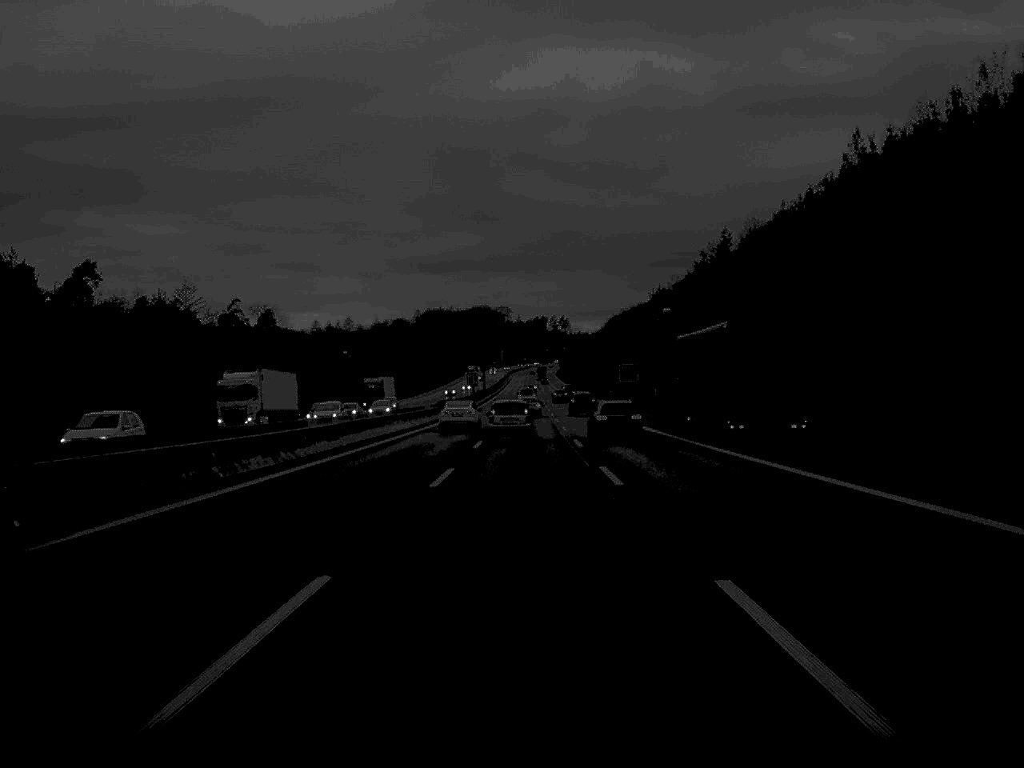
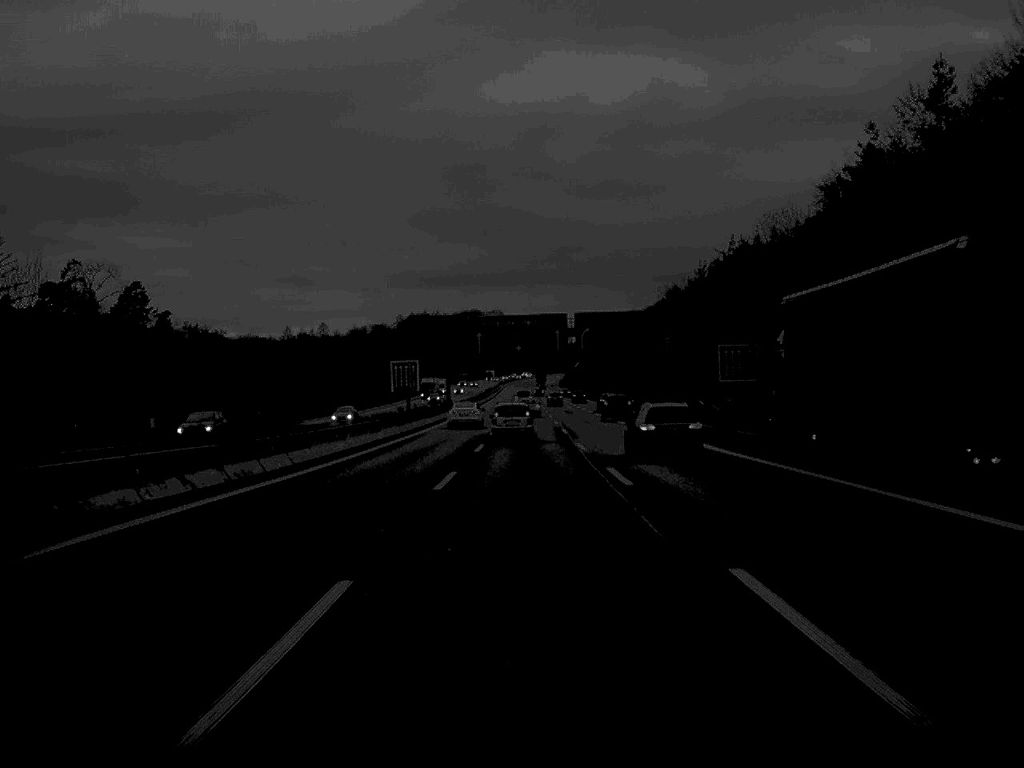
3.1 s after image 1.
(+0.1, +89.2) m; 0°
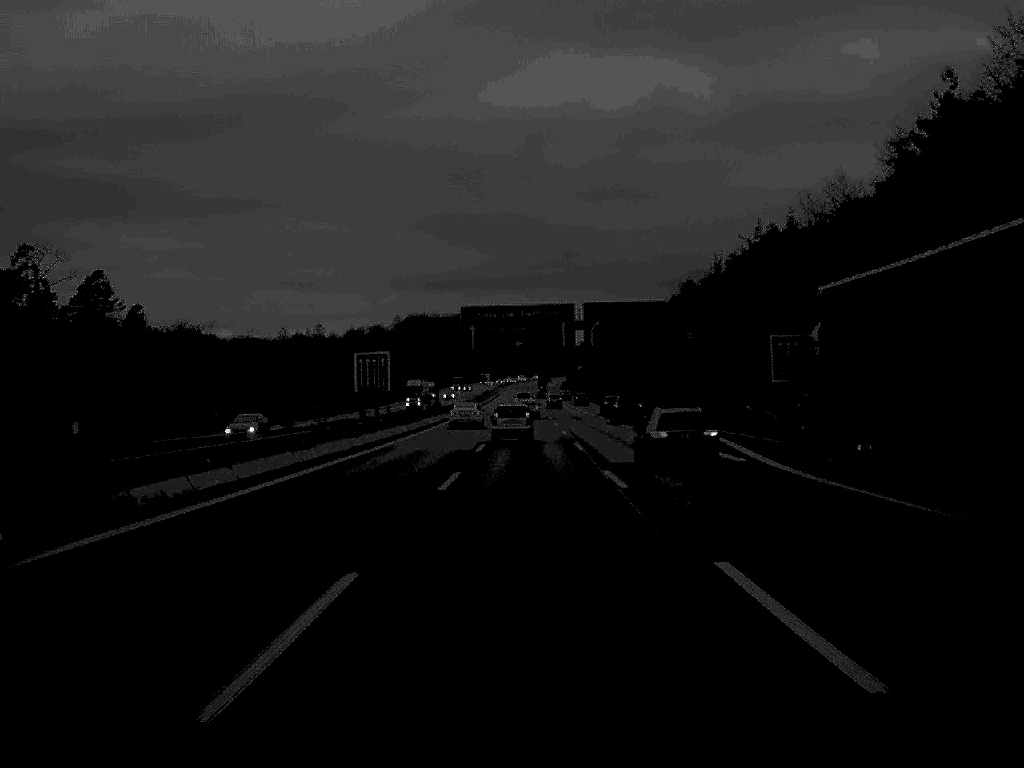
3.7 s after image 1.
(0.0, +16.8) m; 0°
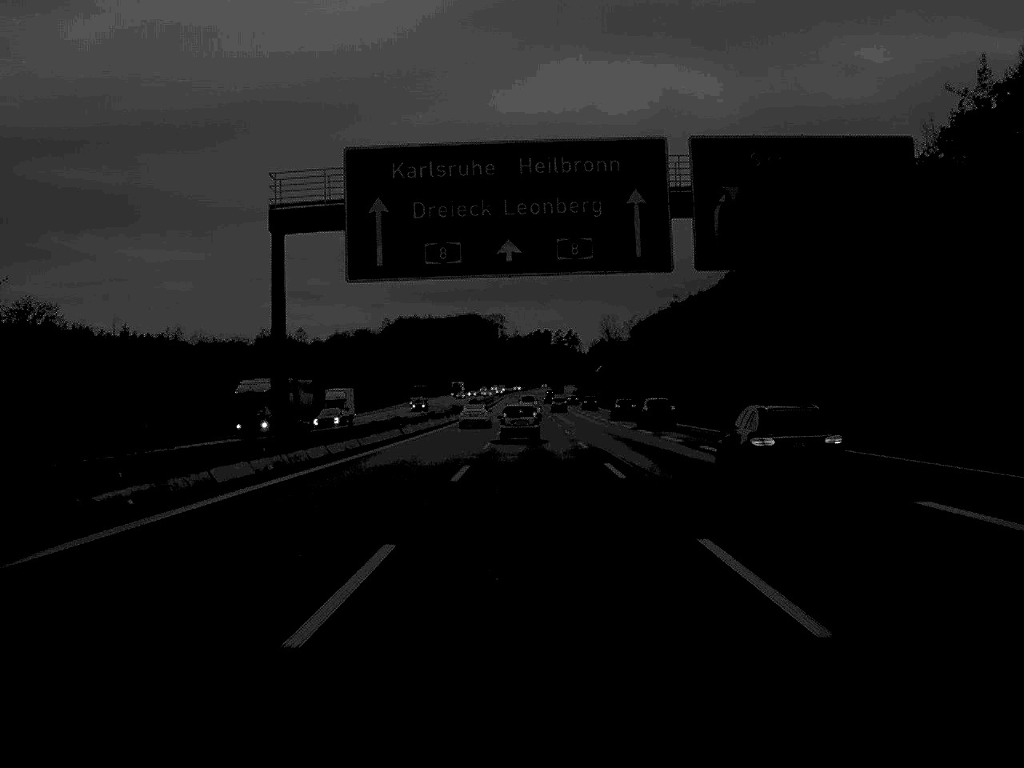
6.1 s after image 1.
(-0.1, +69.0) m; 0°
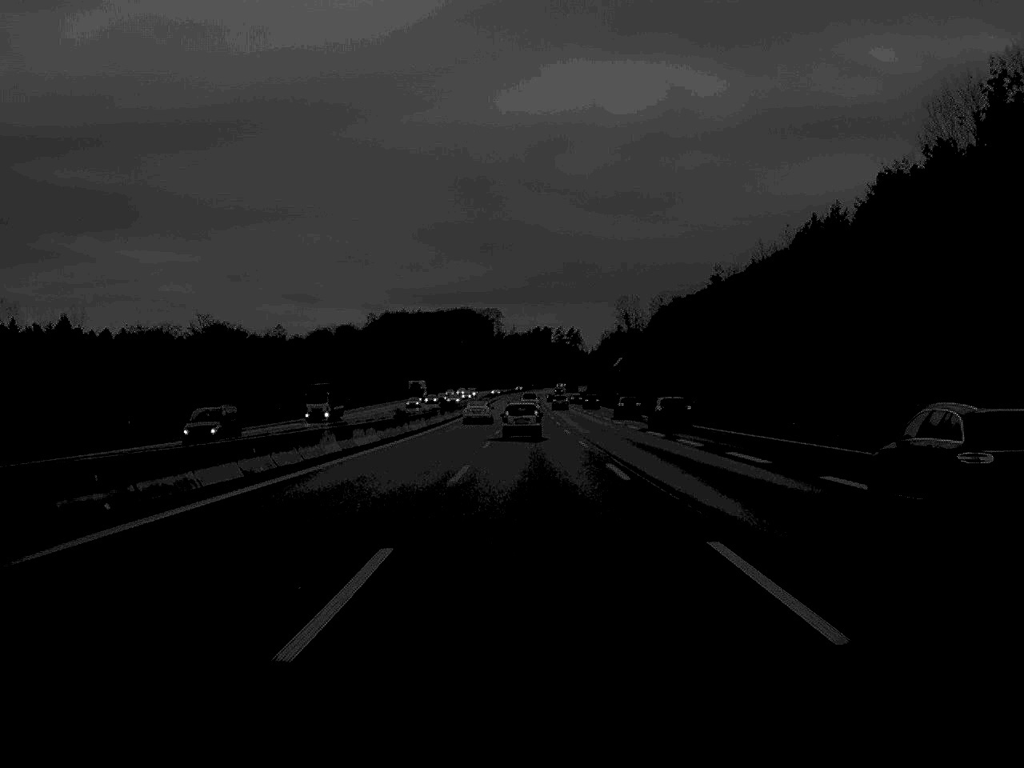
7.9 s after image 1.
(0.0, +53.8) m; 0°
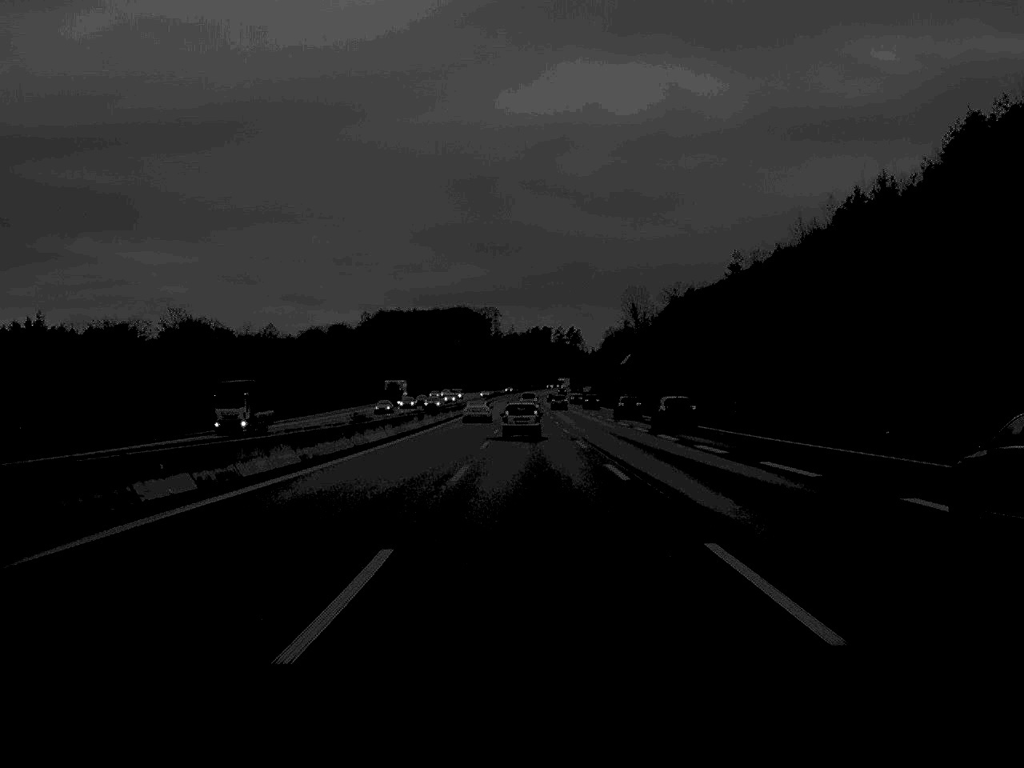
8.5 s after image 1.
(0.0, +17.7) m; 0°
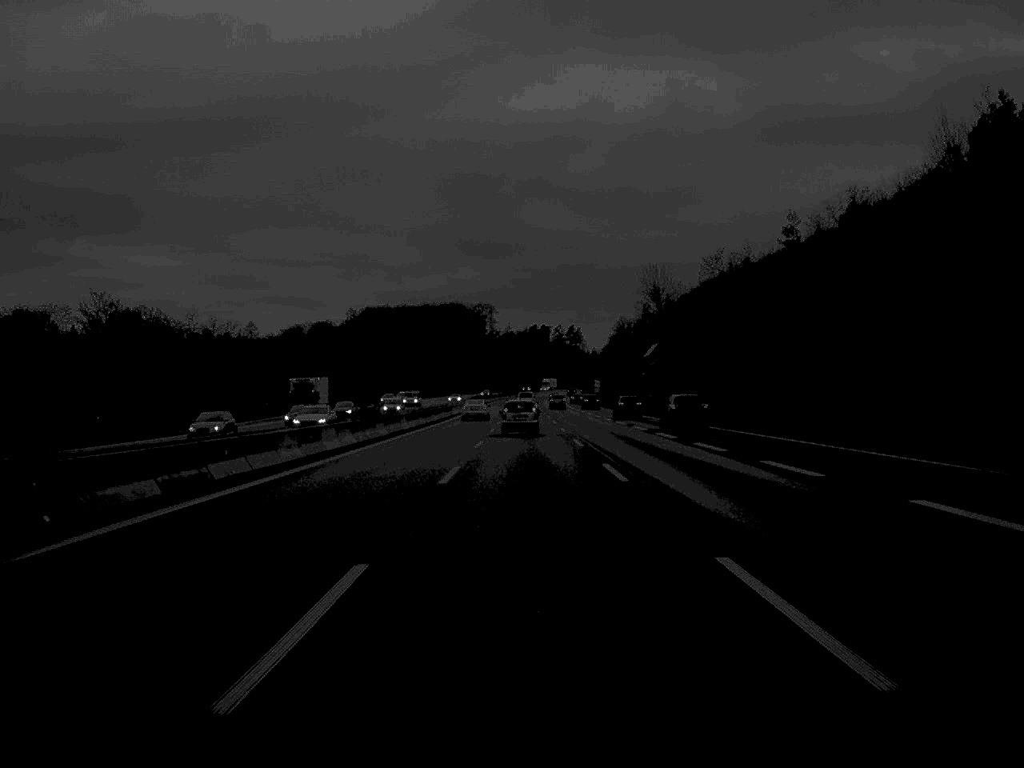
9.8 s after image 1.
(0.0, +36.9) m; 0°
